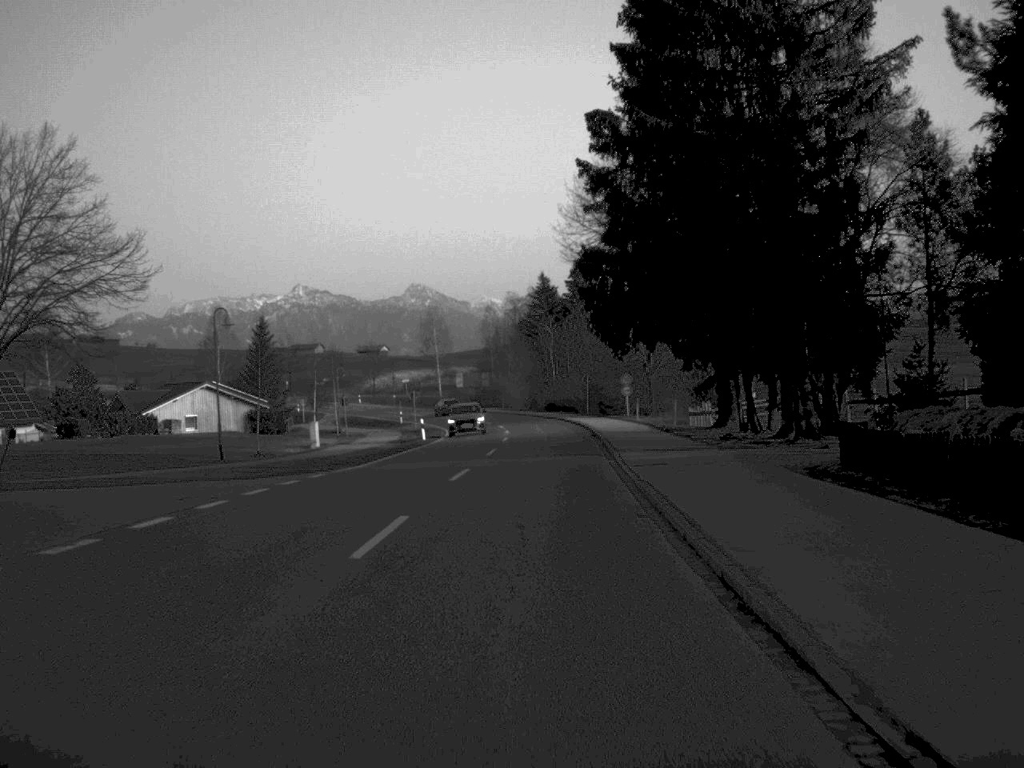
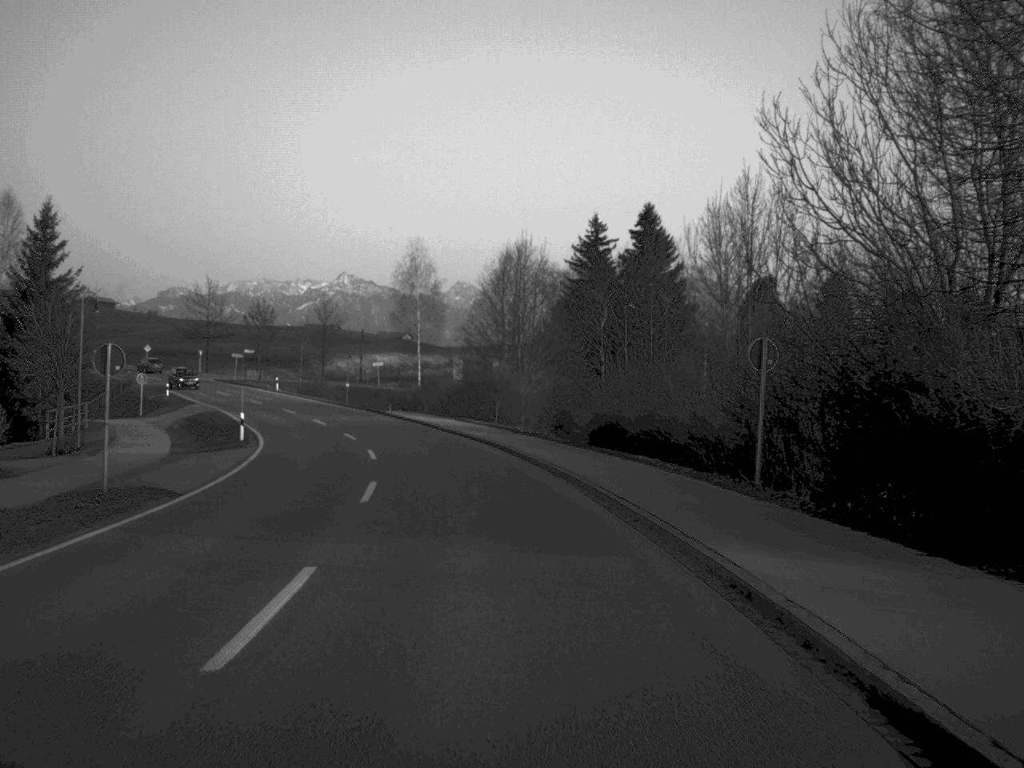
(+0.7, +64.3) m; -2°
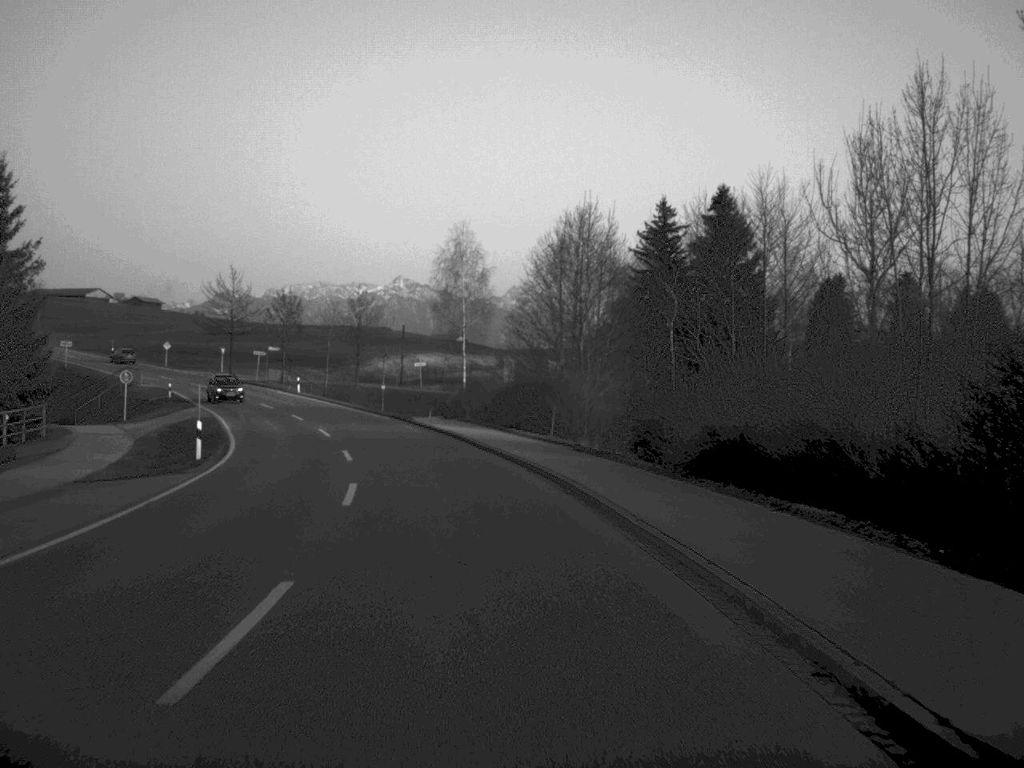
(-0.3, +12.9) m; -2°
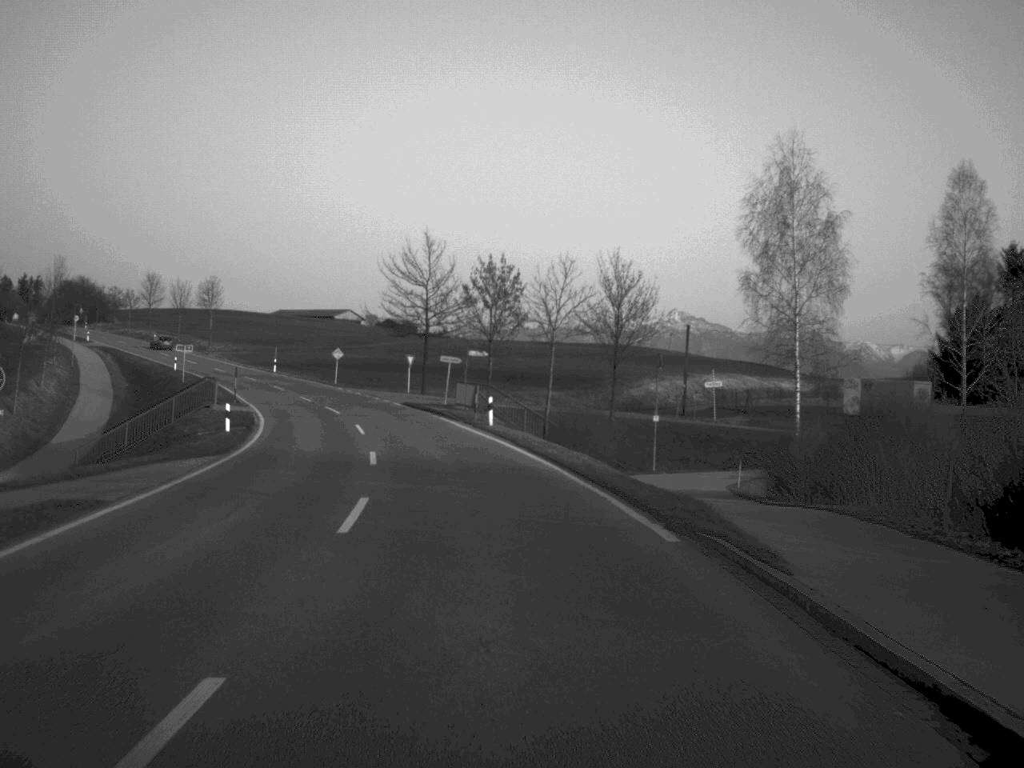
(-4.2, +39.7) m; -12°
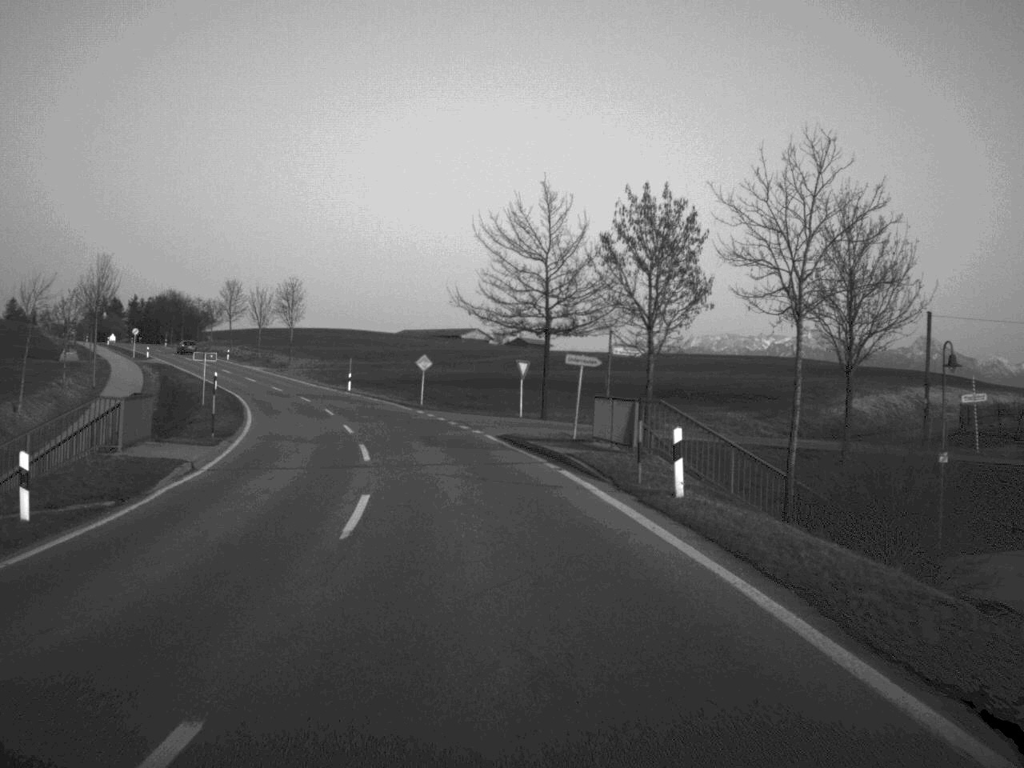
(-1.3, +24.6) m; -6°
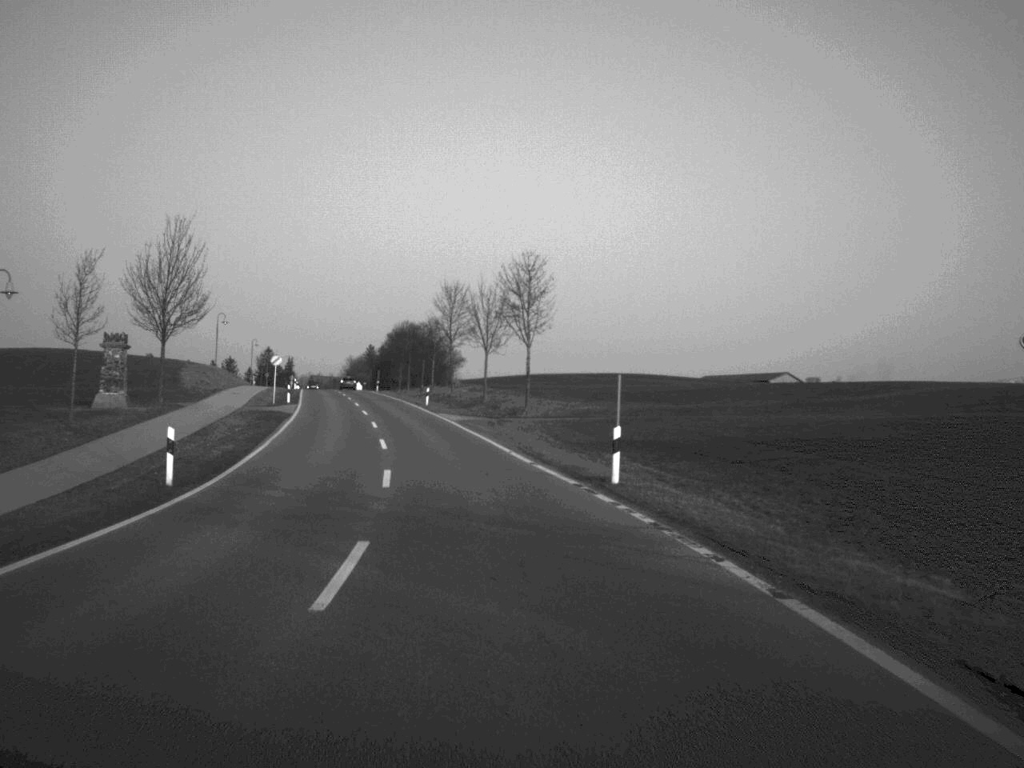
(-6.2, +51.4) m; -13°
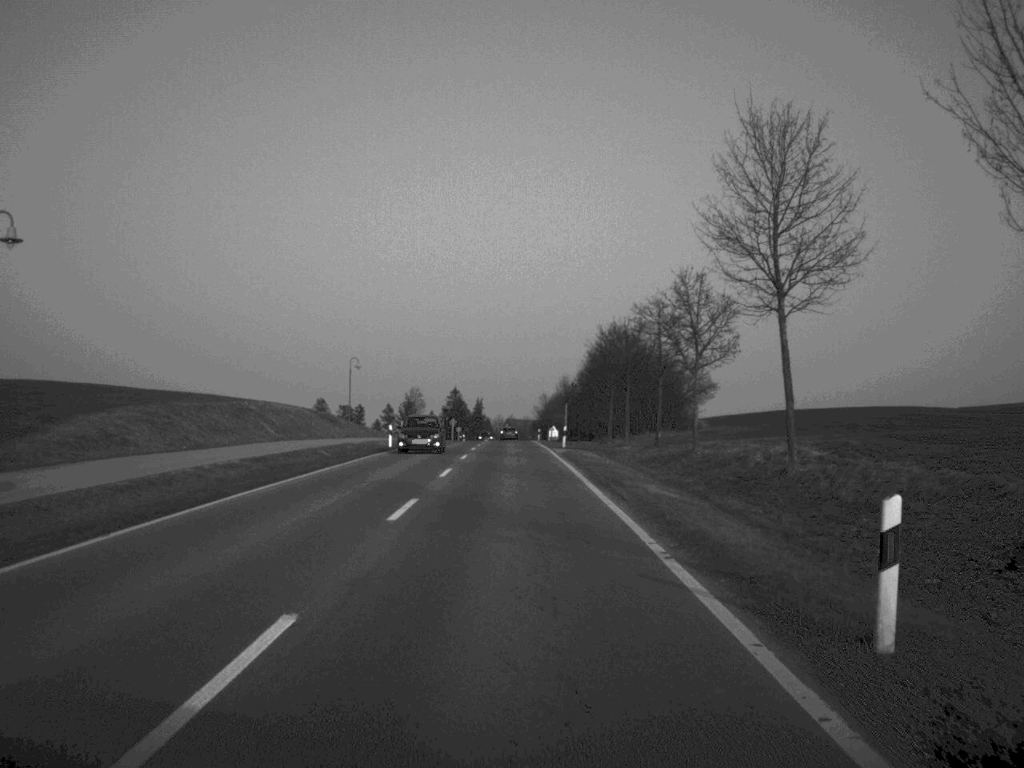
(-6.2, +63.9) m; -9°
